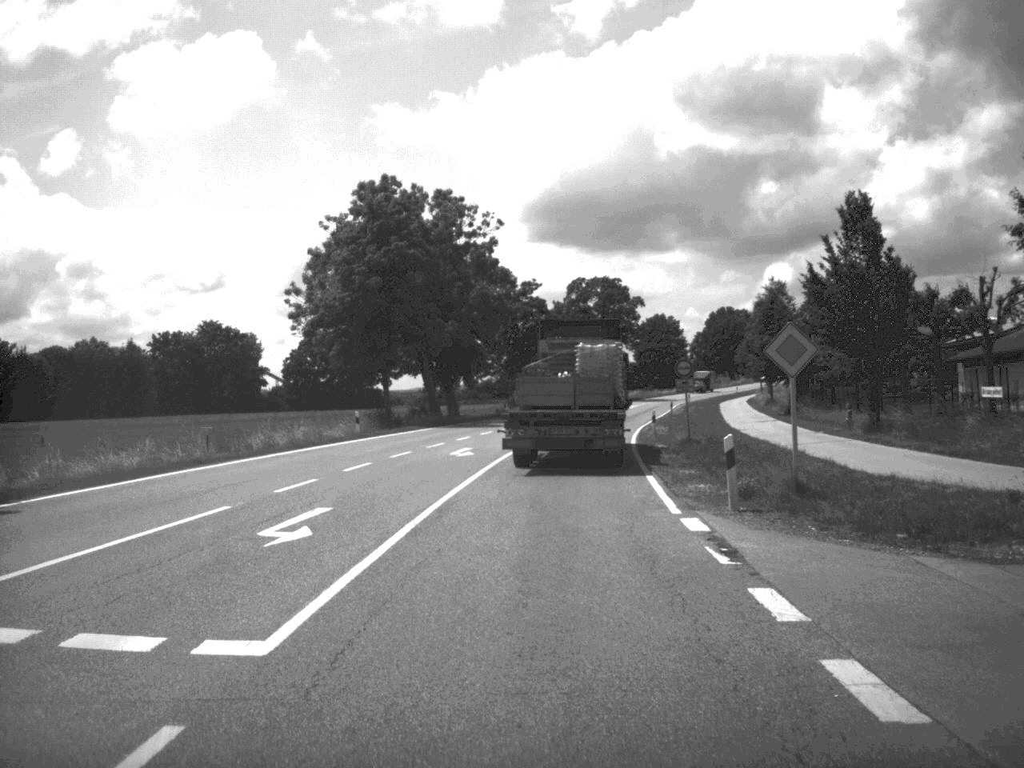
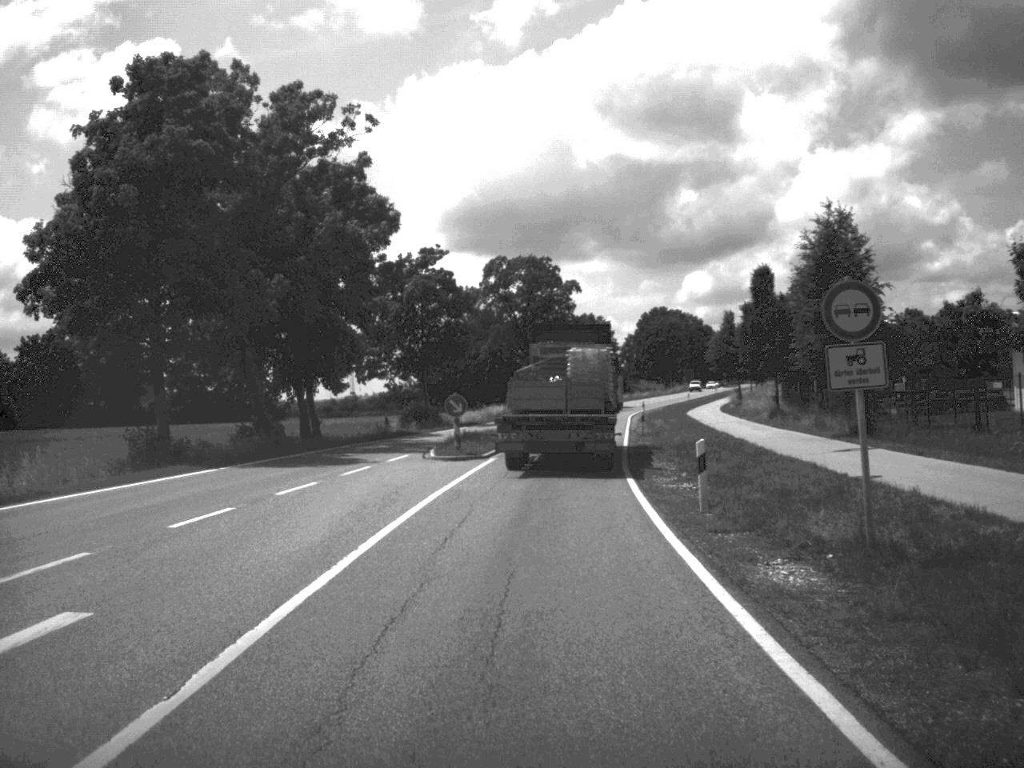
(+0.9, +28.6) m; +3°
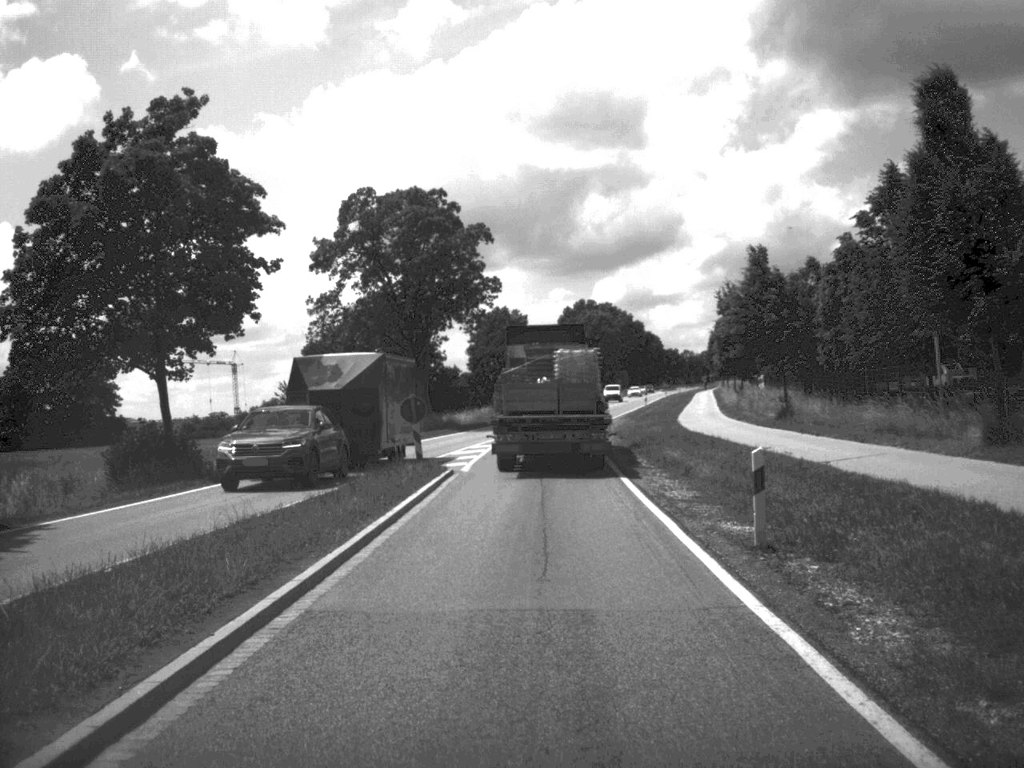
(+1.4, +40.3) m; +4°
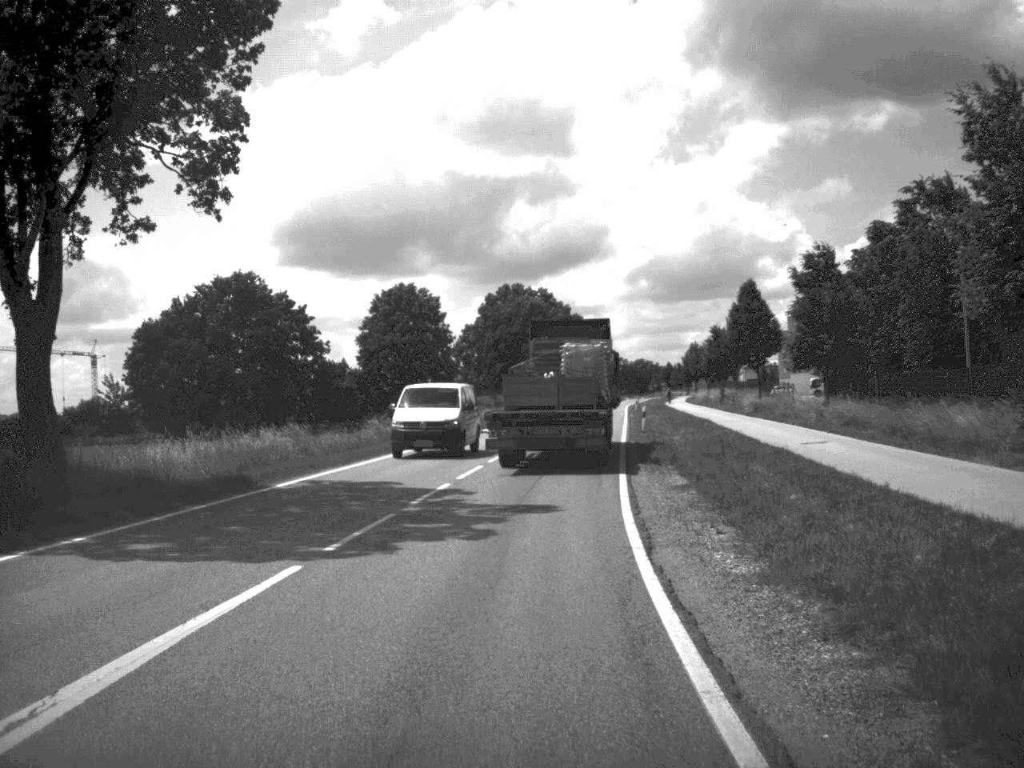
(+1.2, +50.1) m; +3°
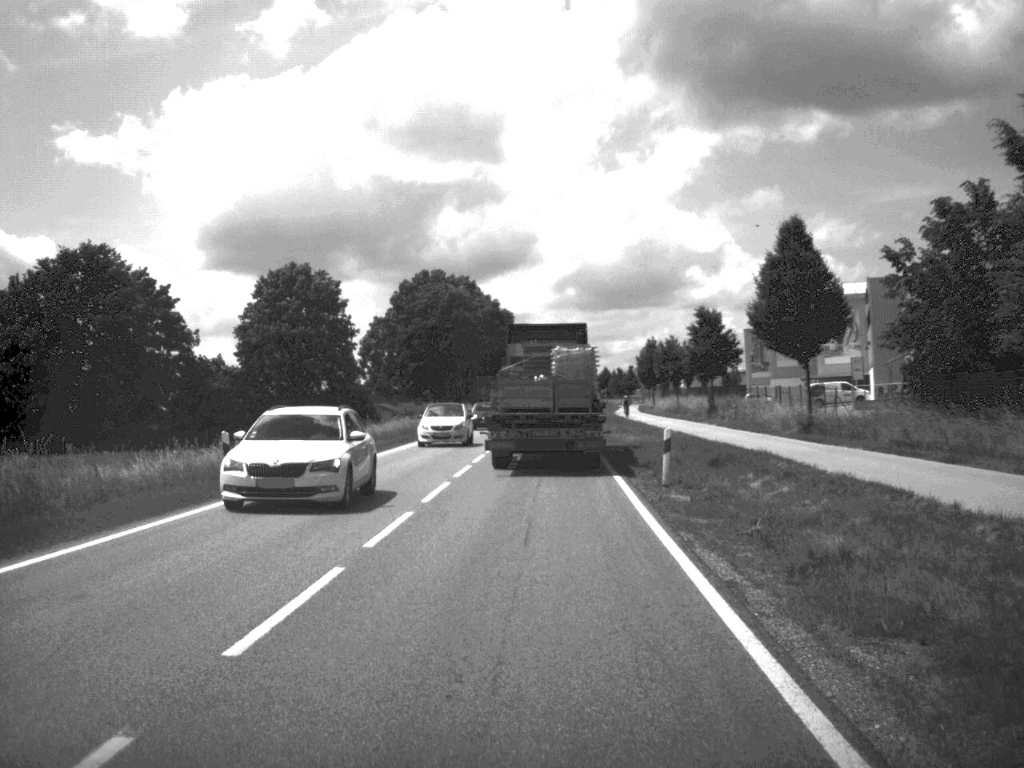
(+0.8, +29.0) m; +3°
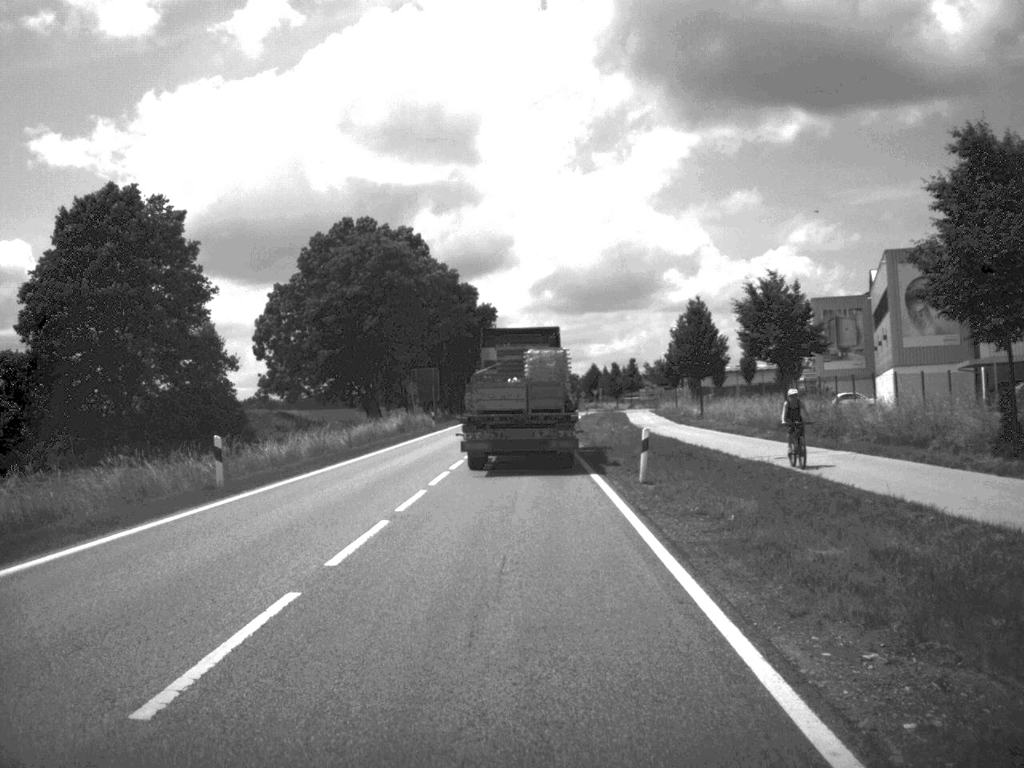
(+0.8, +48.8) m; +1°
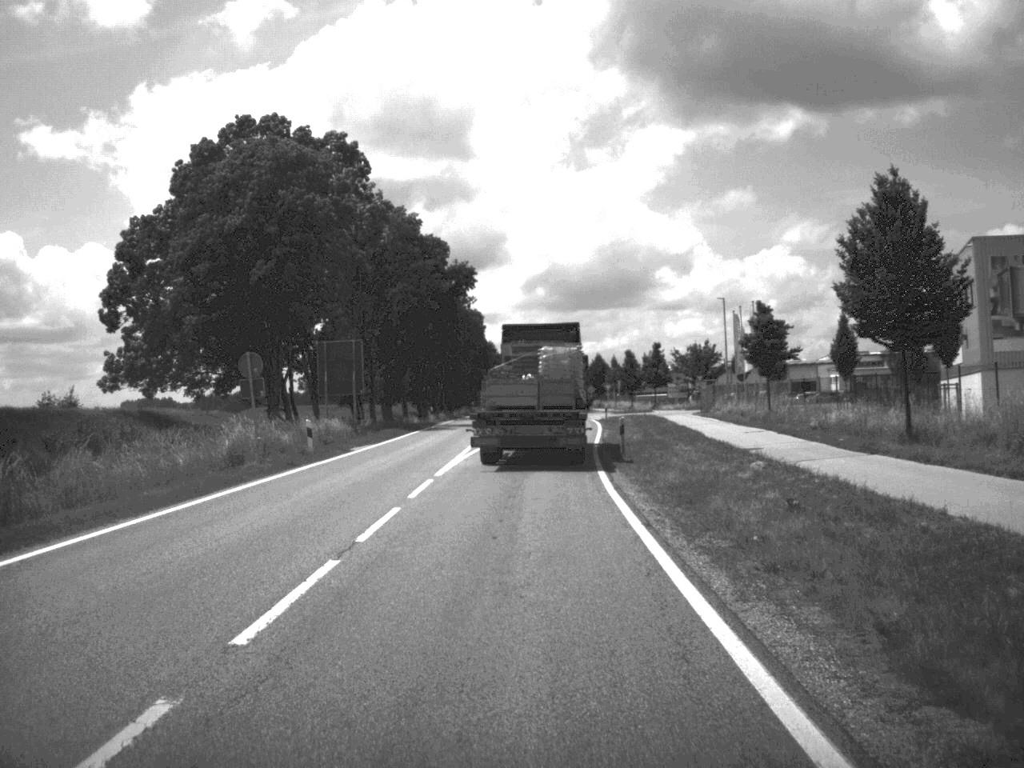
(0.0, +39.6) m; 0°
